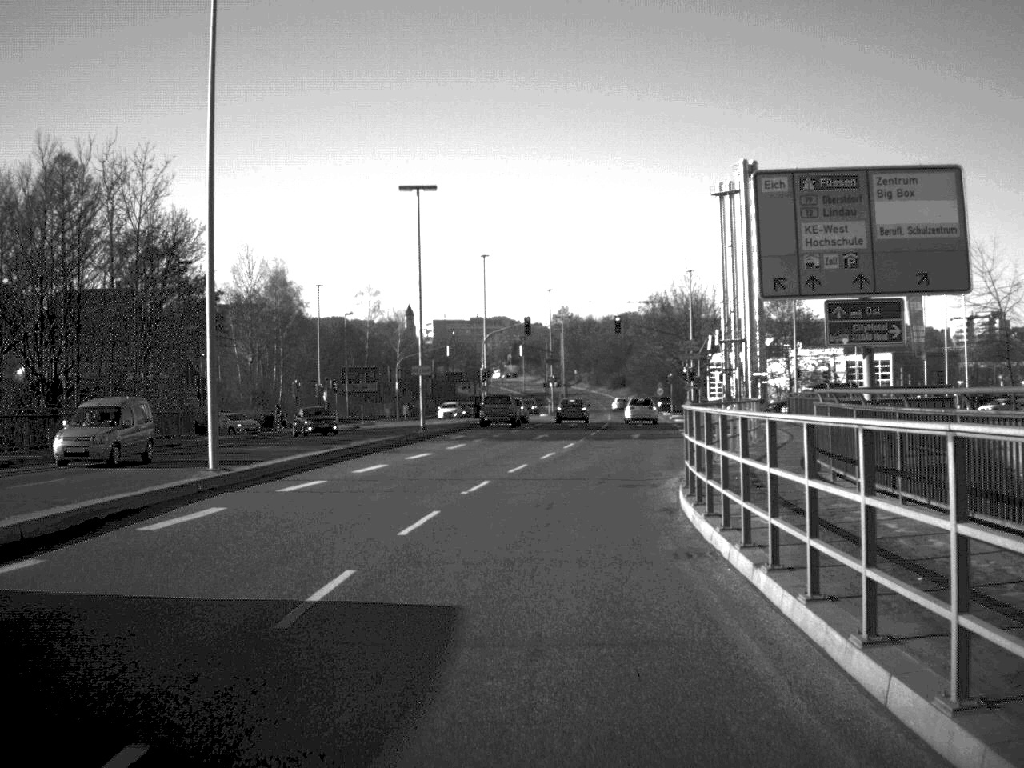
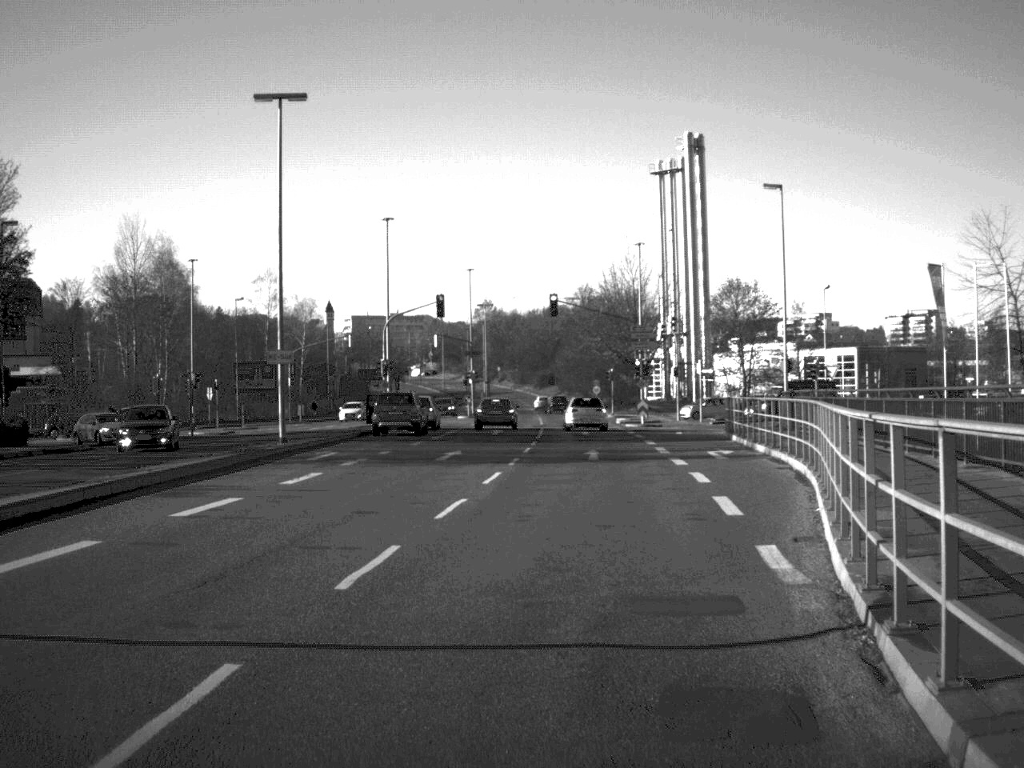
(+0.4, +15.9) m; +3°
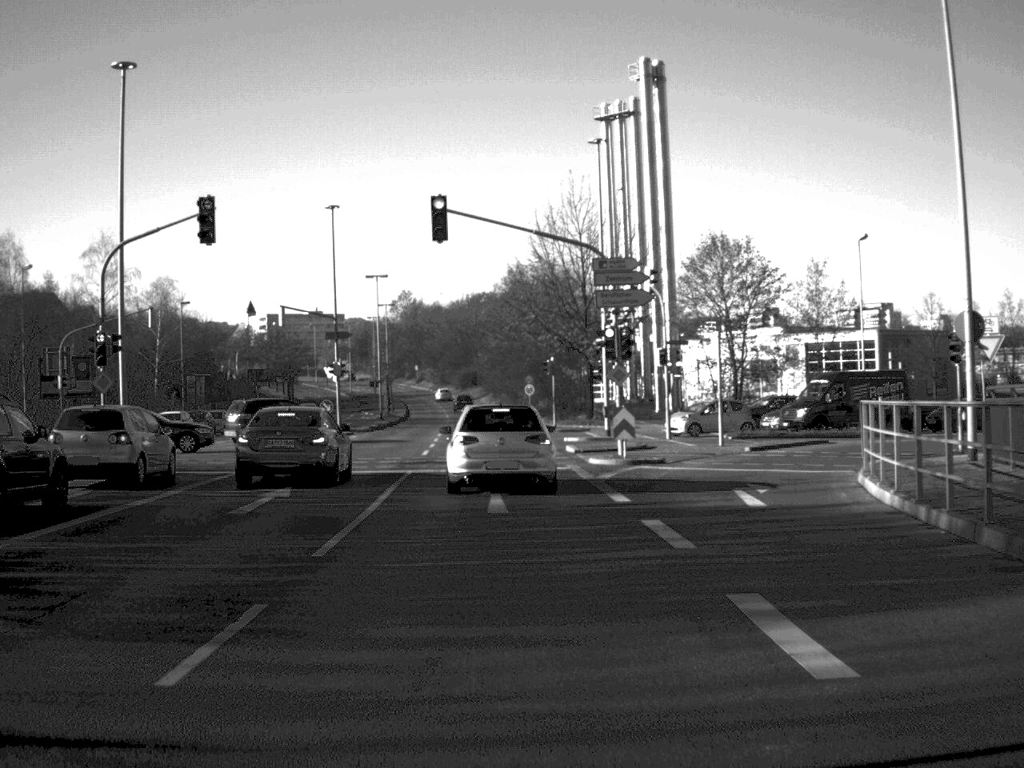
(+1.6, +31.5) m; +3°
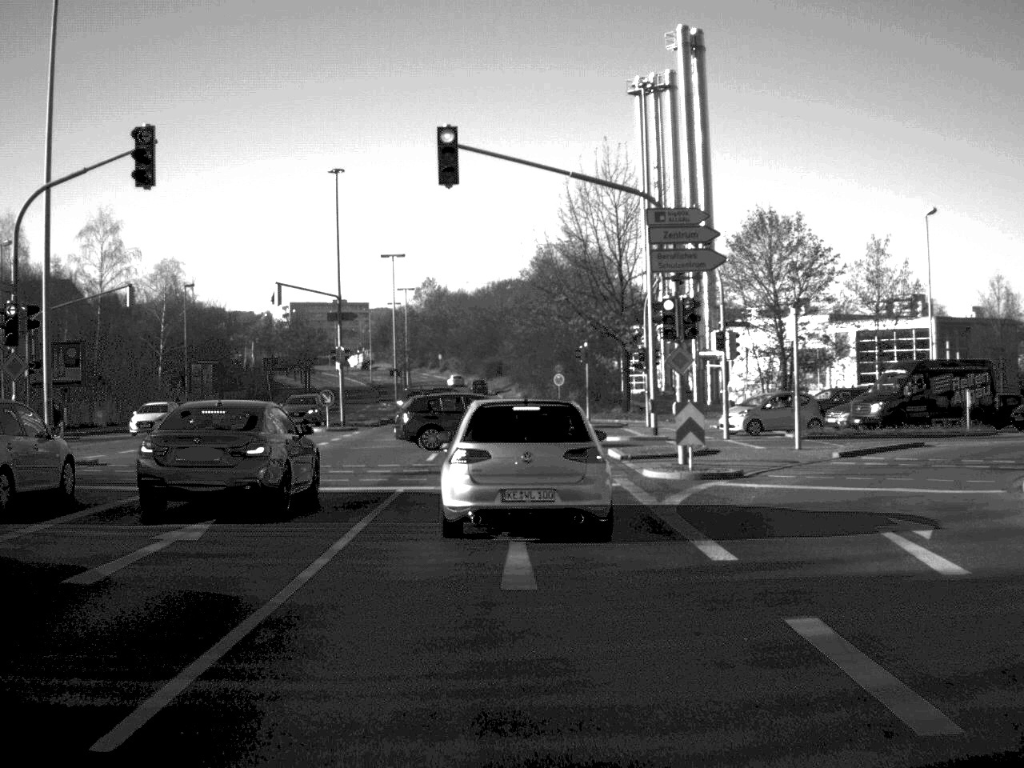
(-0.1, +7.2) m; -1°
